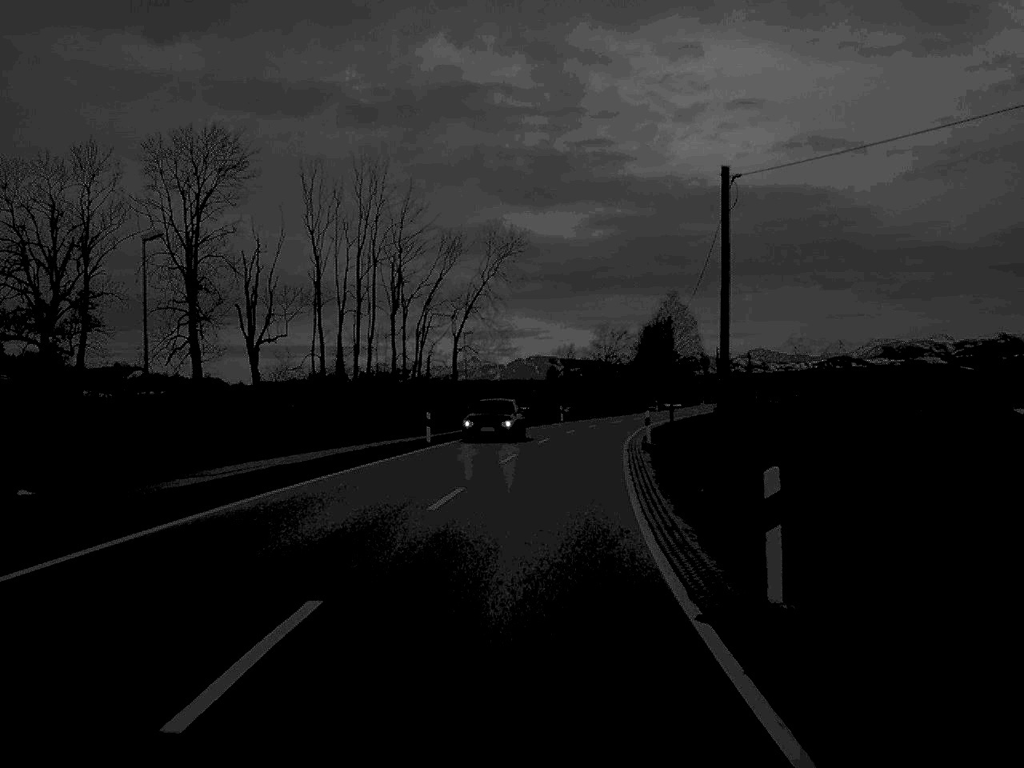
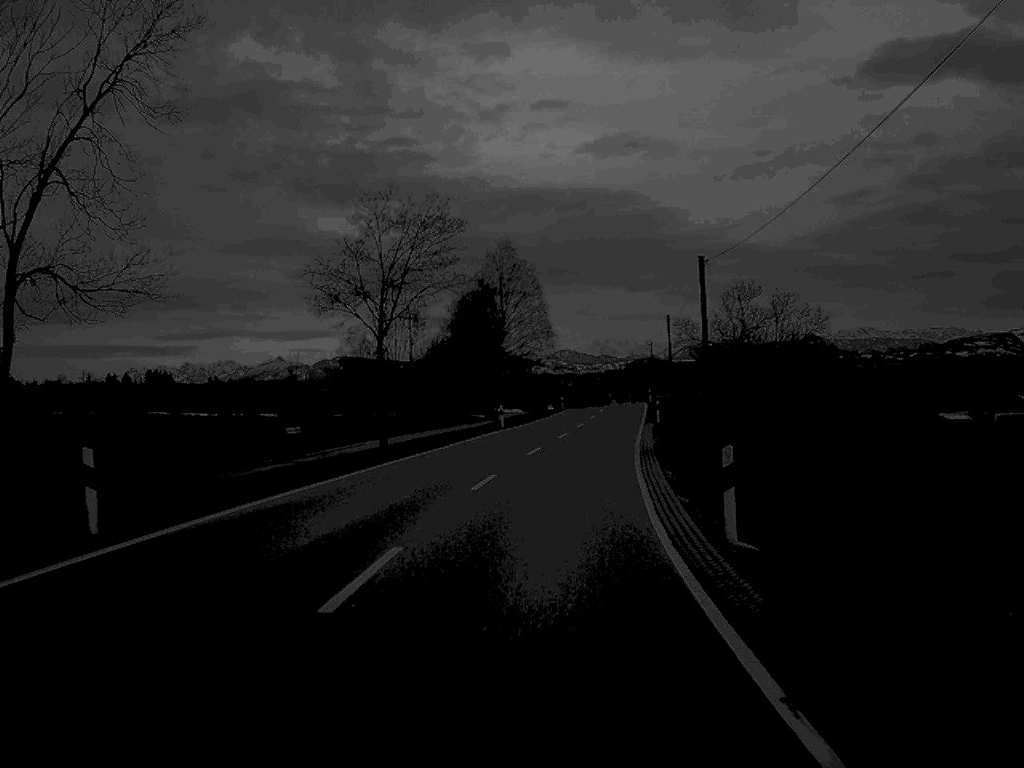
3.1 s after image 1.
(+5.0, +67.8) m; +9°
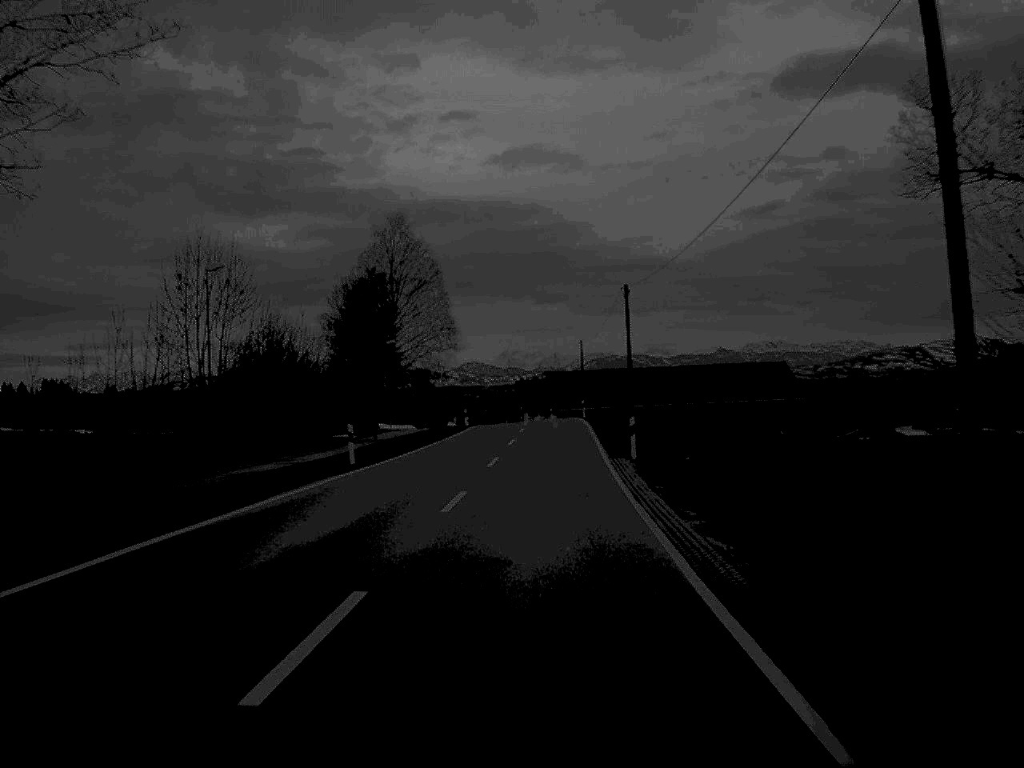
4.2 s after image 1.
(+1.0, +26.5) m; +4°
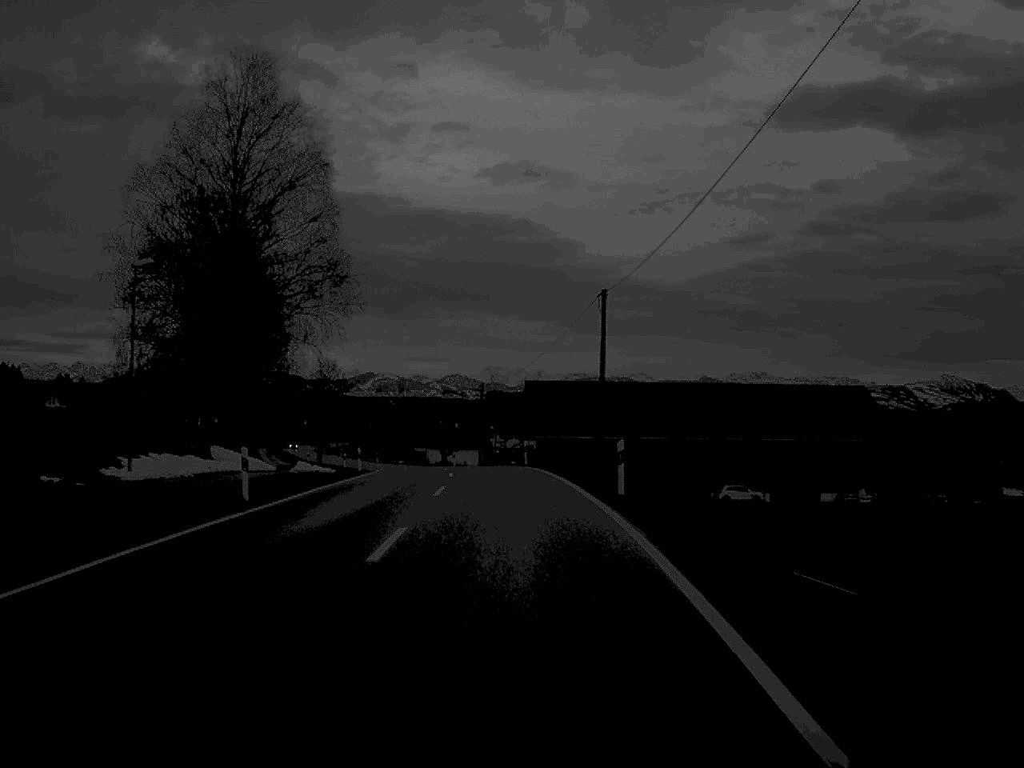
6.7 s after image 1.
(+1.2, +53.0) m; +1°
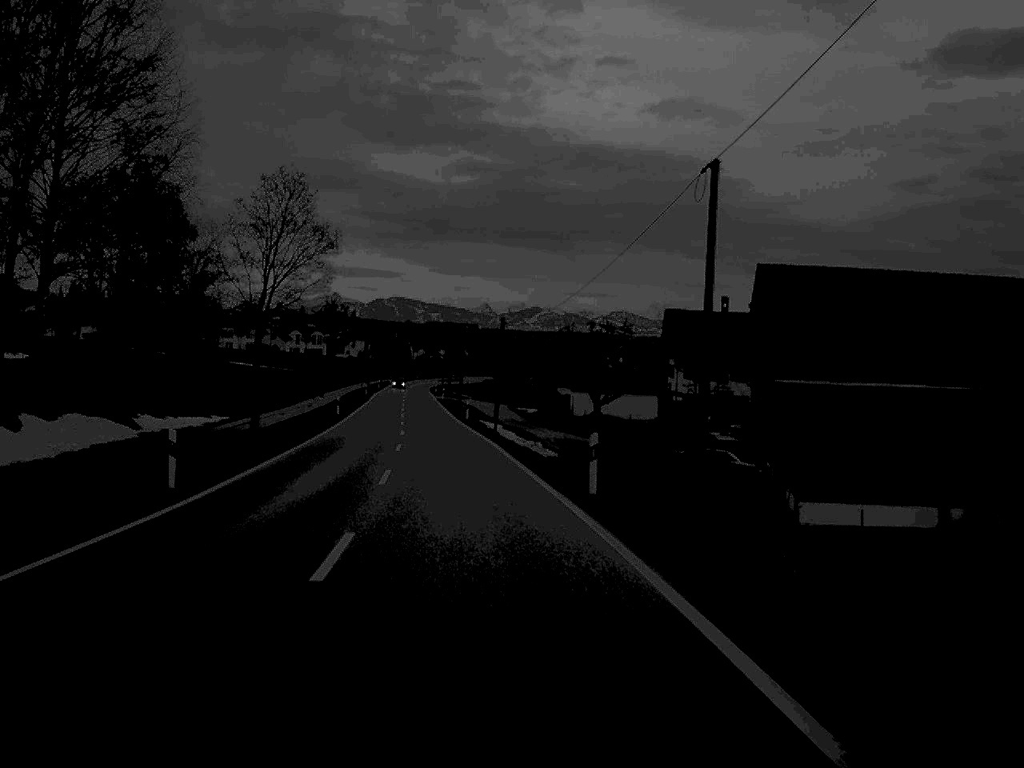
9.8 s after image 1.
(-2.9, +61.7) m; -7°
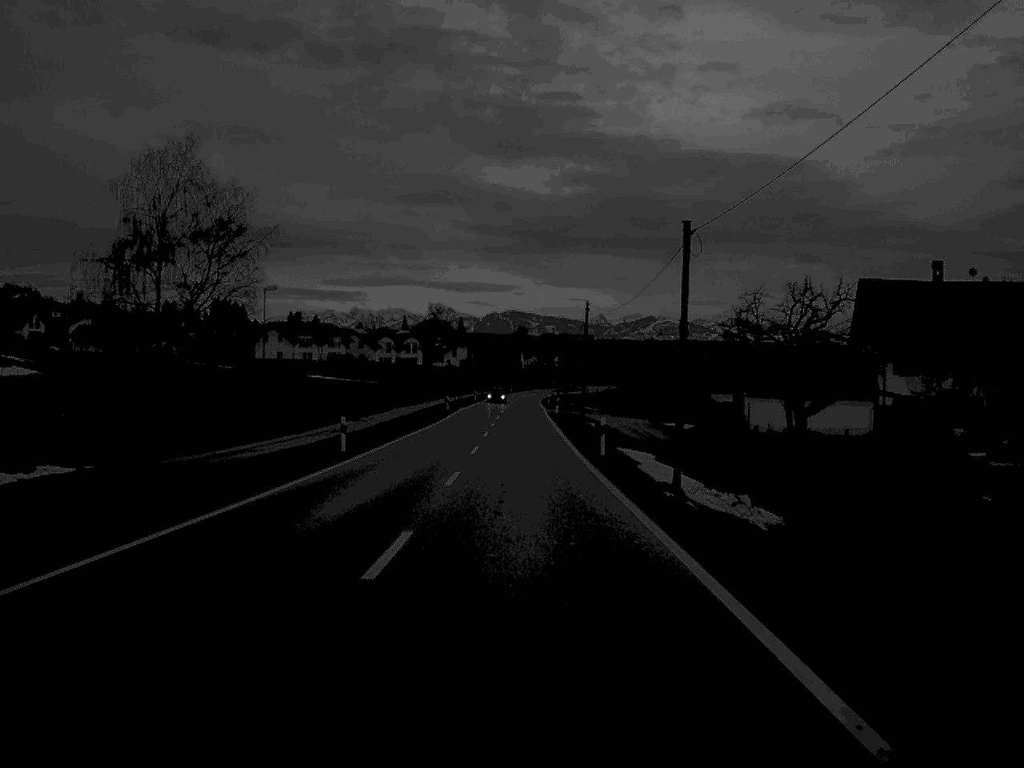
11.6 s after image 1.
(-2.0, +35.8) m; -5°
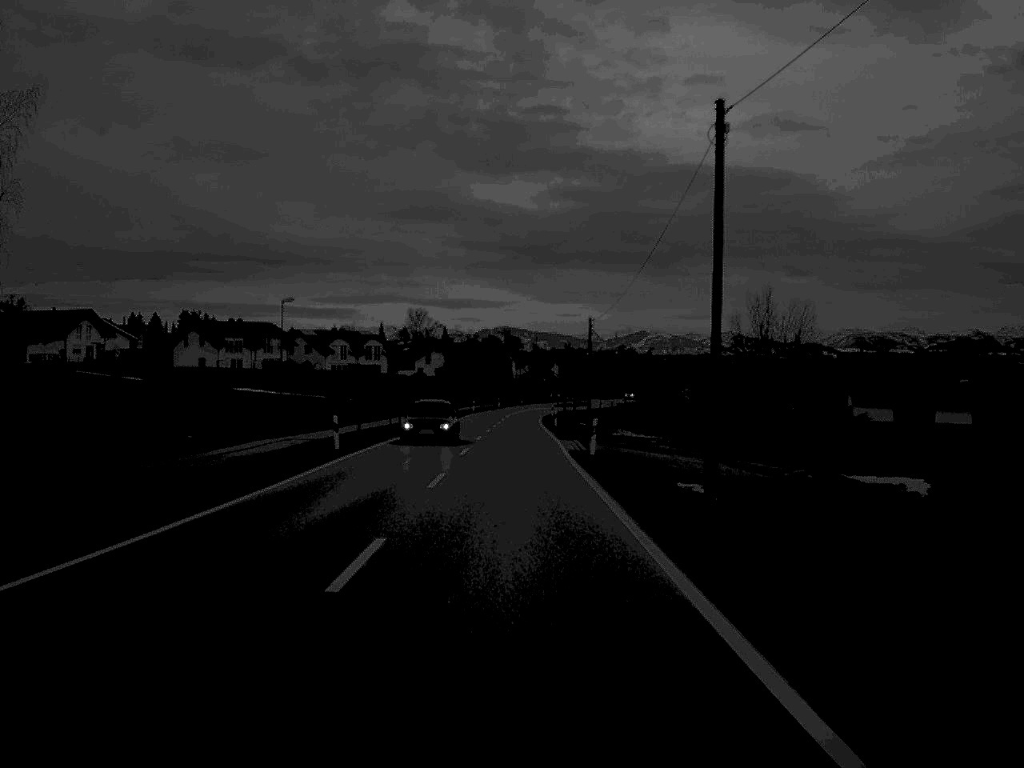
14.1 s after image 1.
(0.0, +48.4) m; 0°
